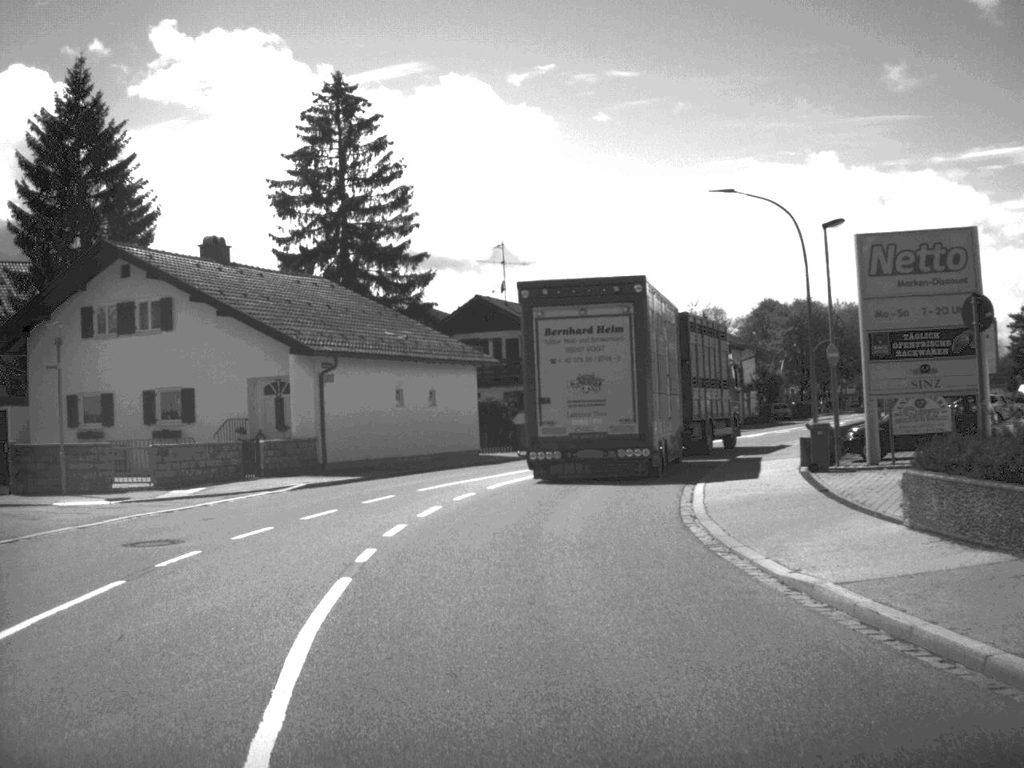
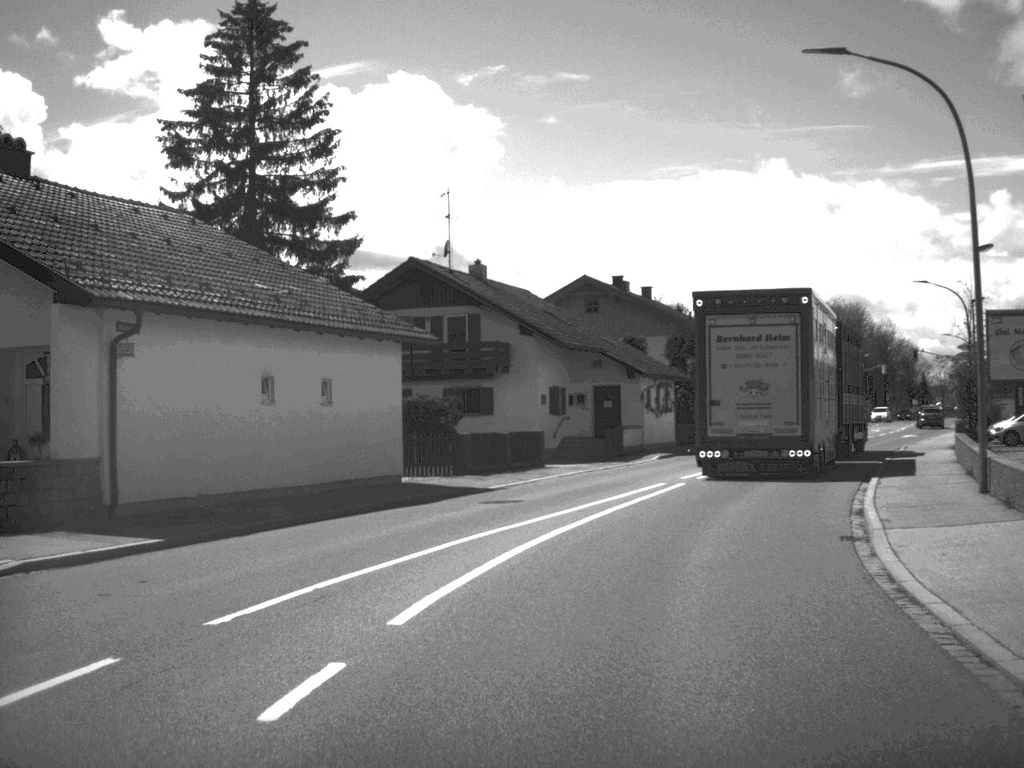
(-0.2, +15.0) m; +3°
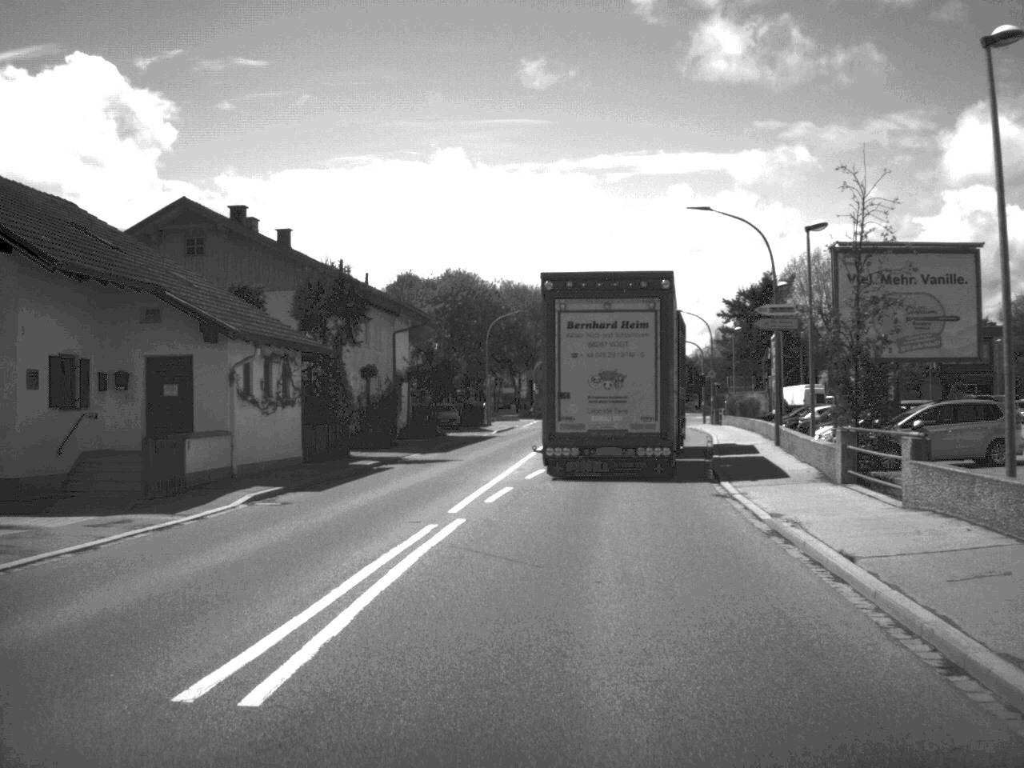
(+3.0, +21.2) m; +14°
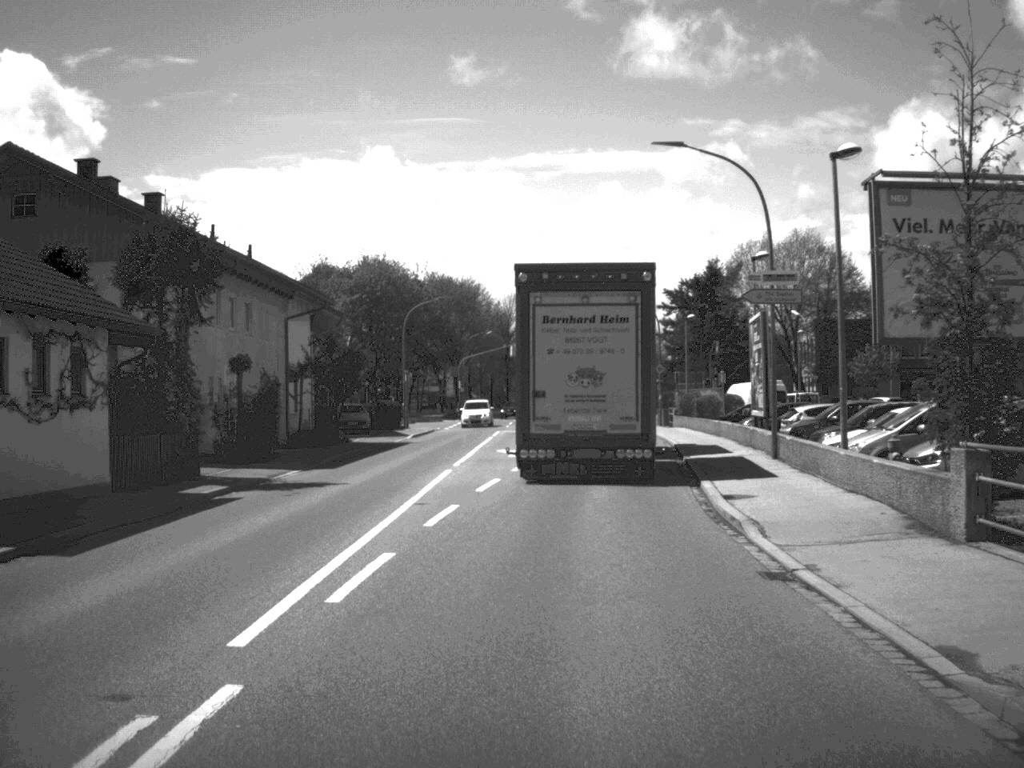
(+0.3, +9.6) m; +3°
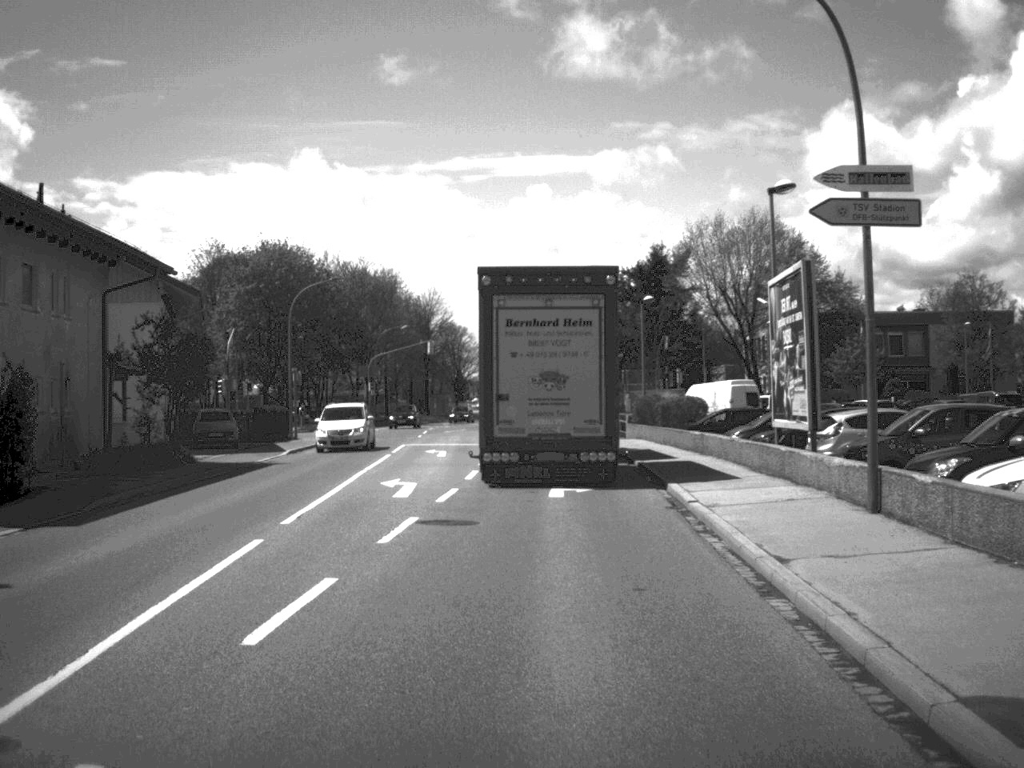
(+0.4, +13.3) m; +3°
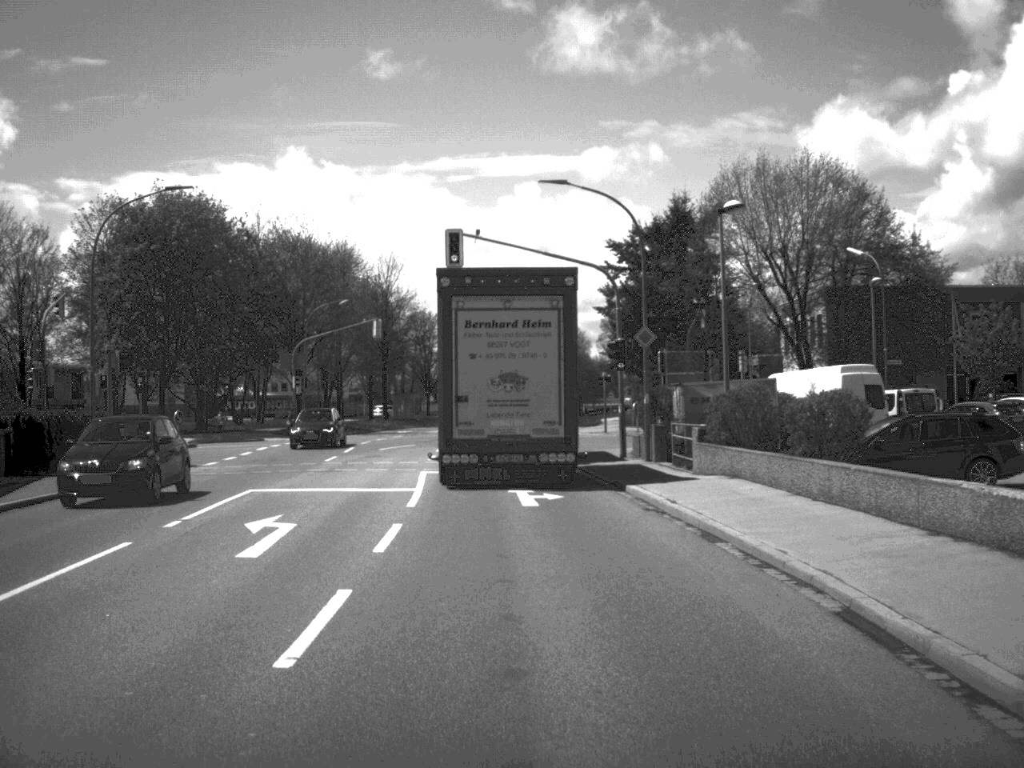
(+0.2, +24.1) m; 0°
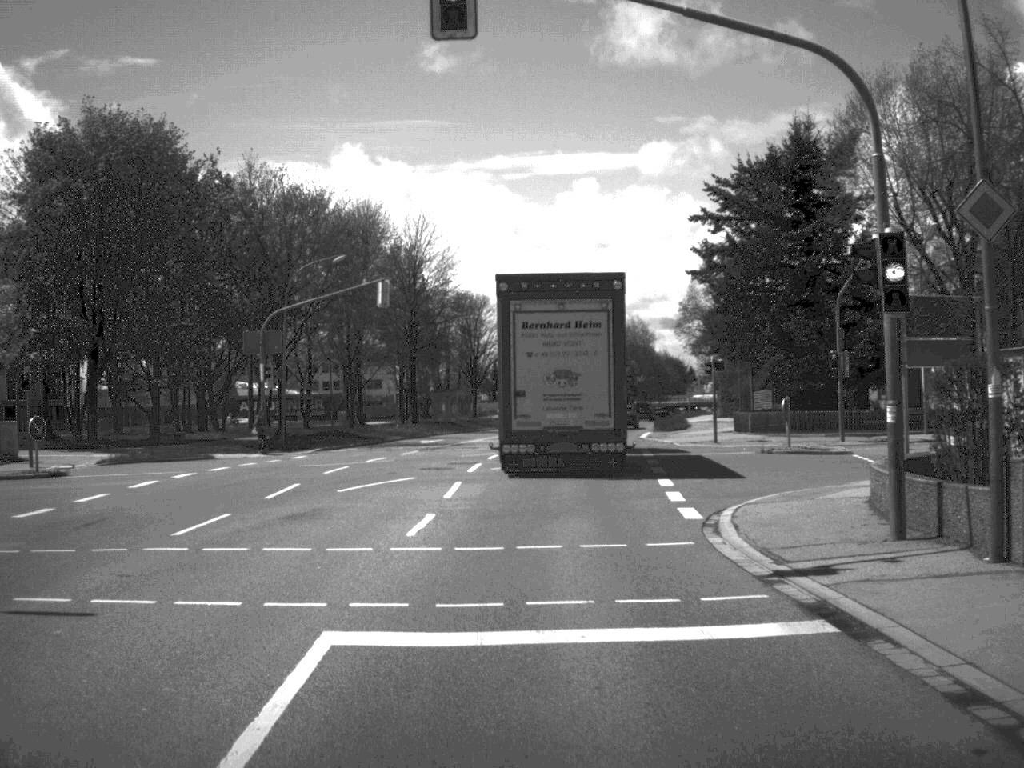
(-0.6, +20.7) m; -3°
